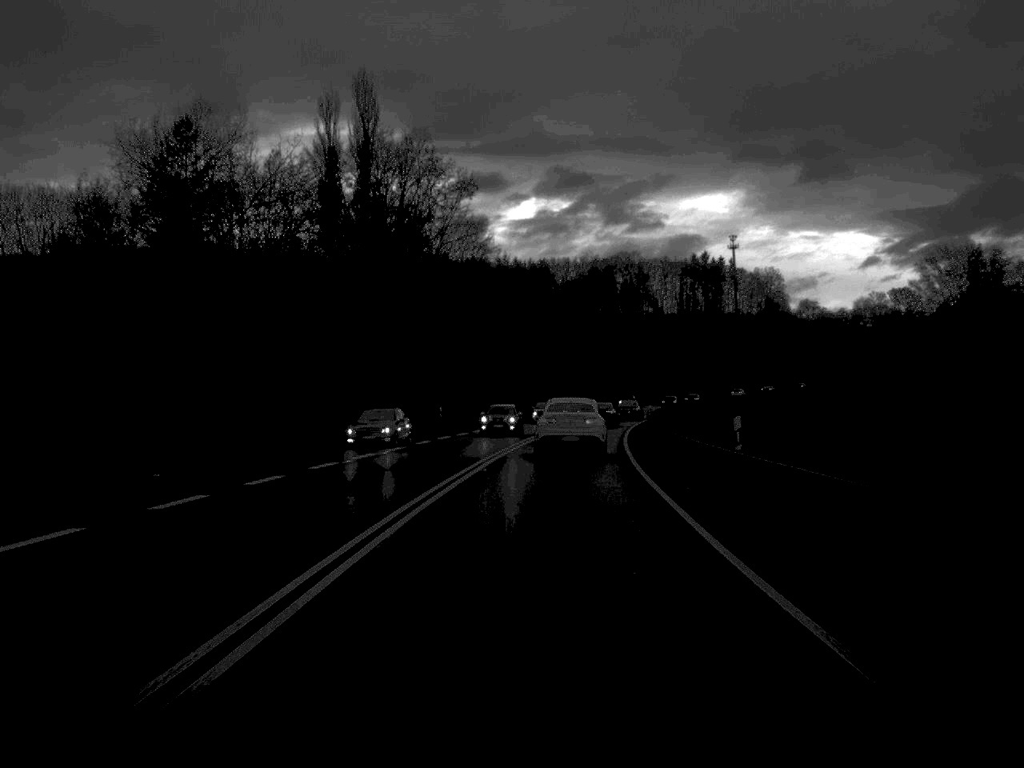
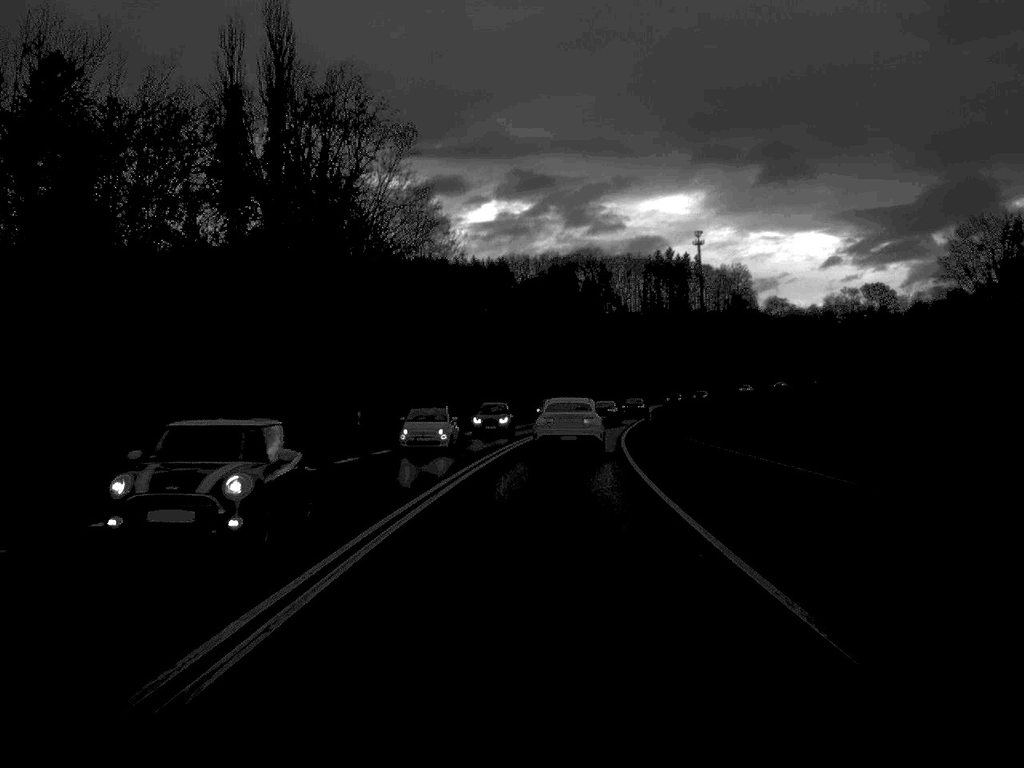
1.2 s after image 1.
(+0.3, +20.1) m; +2°
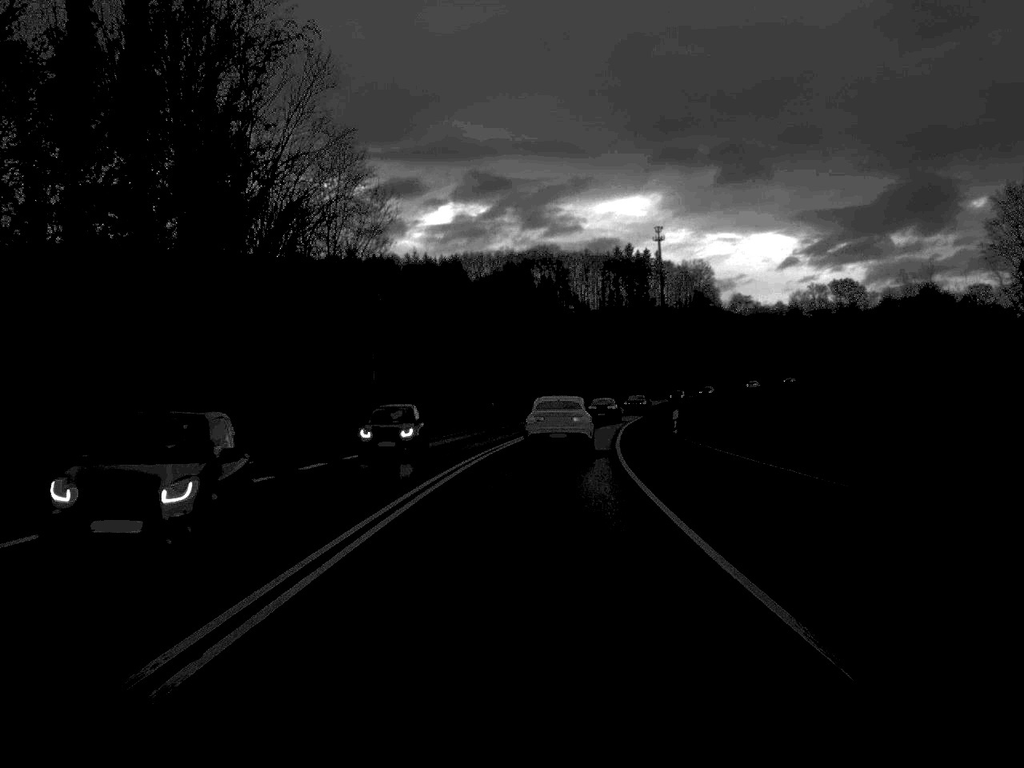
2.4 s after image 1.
(+0.4, +20.9) m; +2°
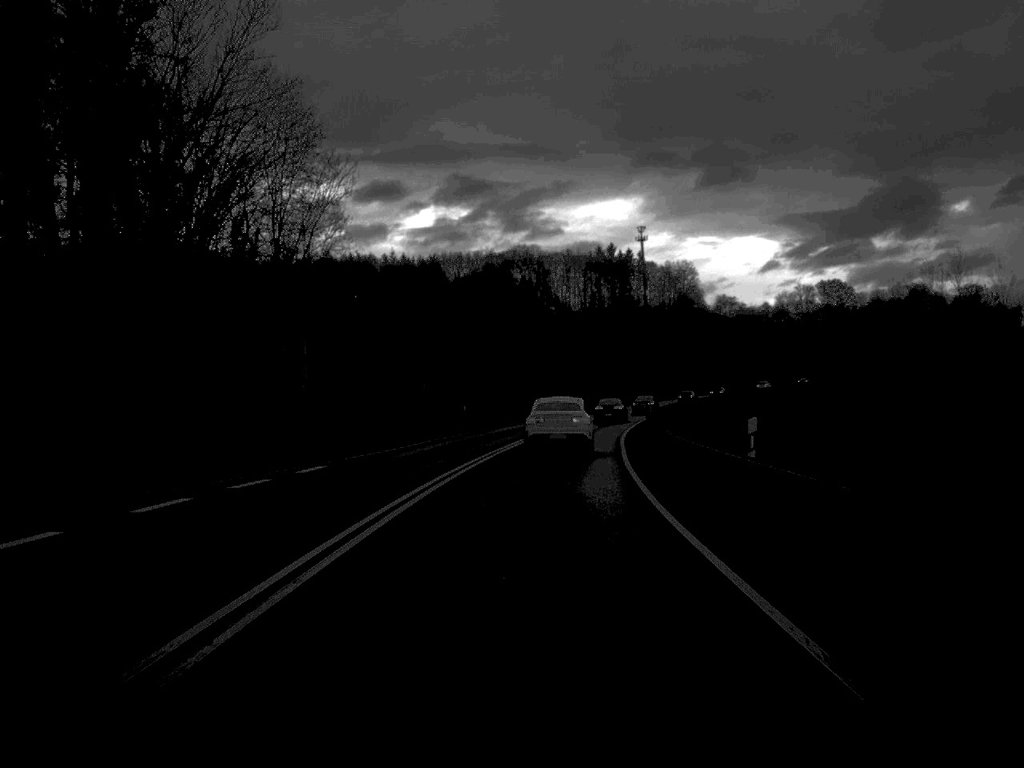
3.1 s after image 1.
(+0.1, +12.2) m; +1°
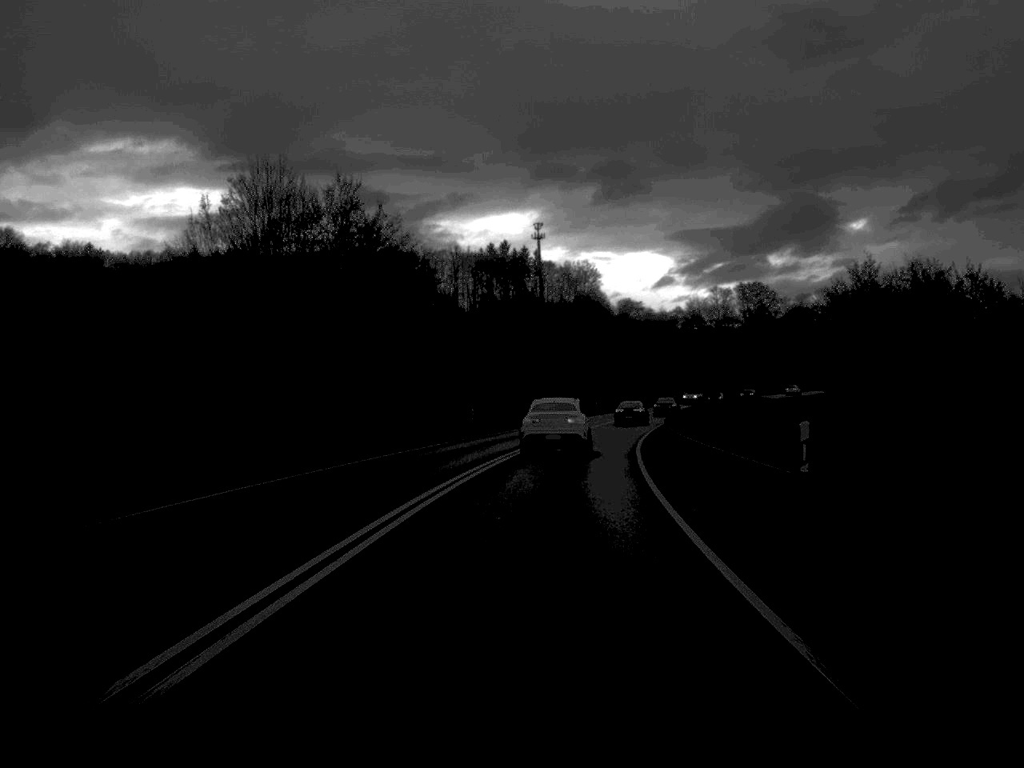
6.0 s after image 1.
(+2.2, +53.1) m; +5°
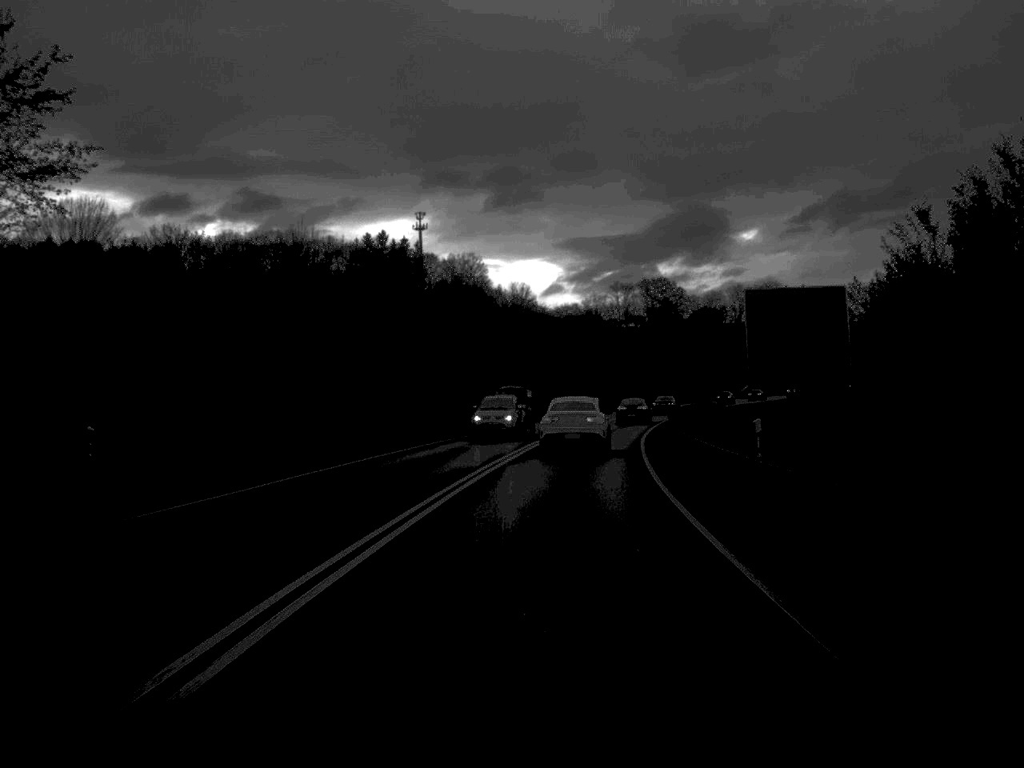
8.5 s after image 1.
(+2.0, +44.9) m; +5°
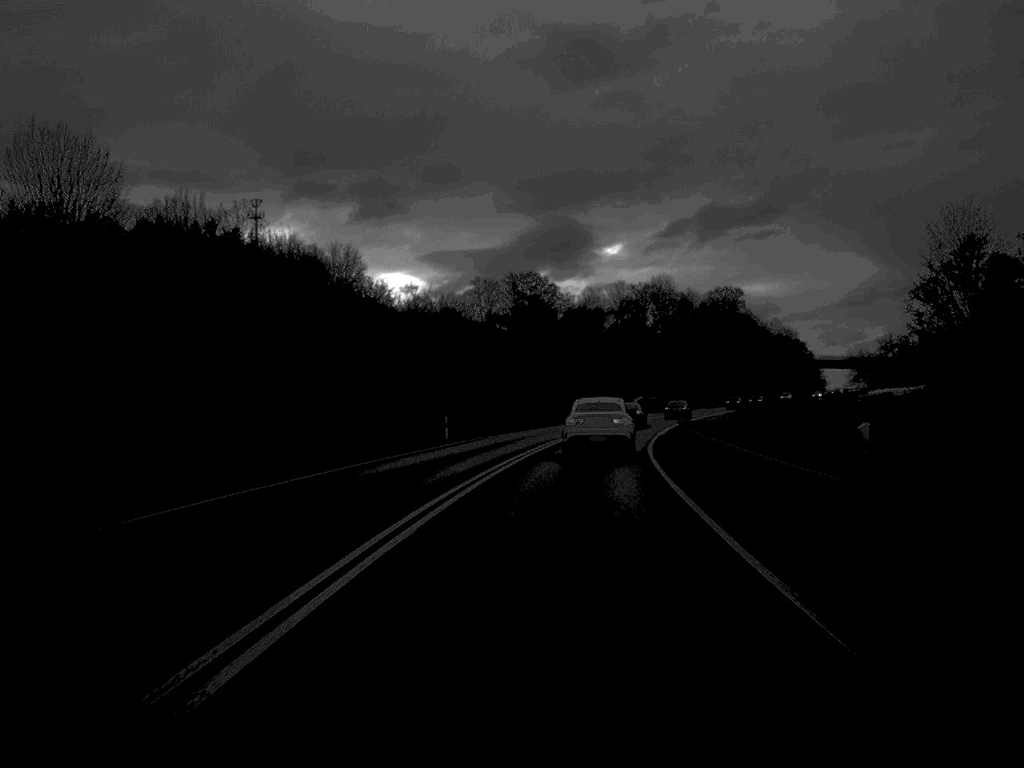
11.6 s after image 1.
(+3.2, +55.6) m; +6°
